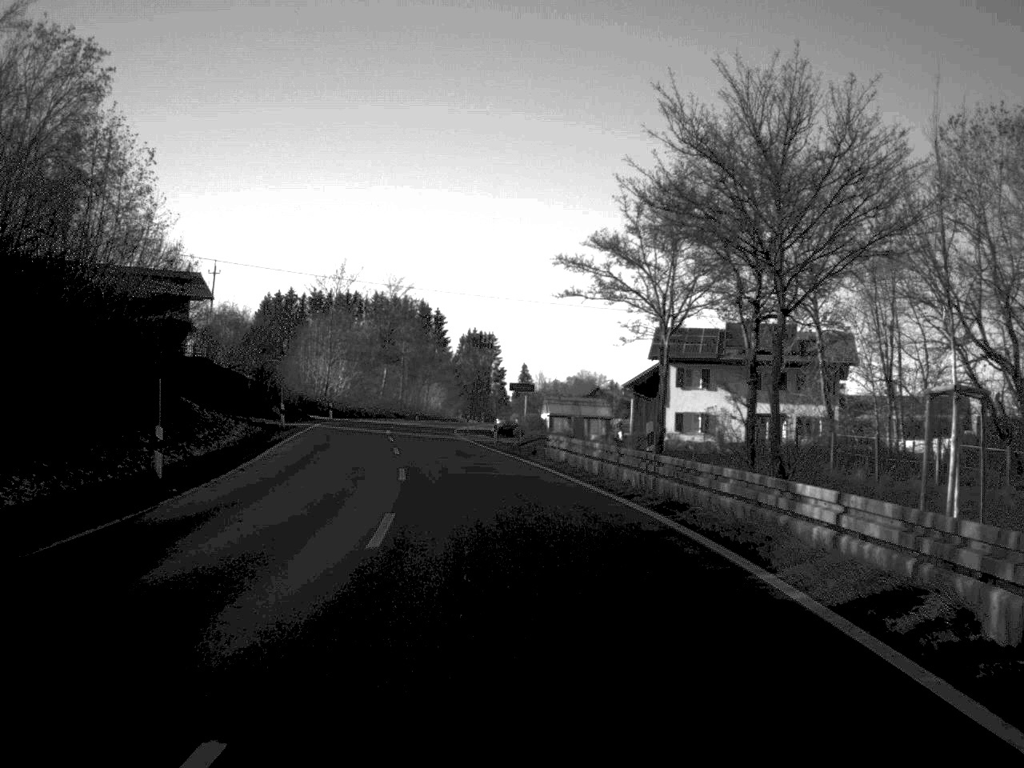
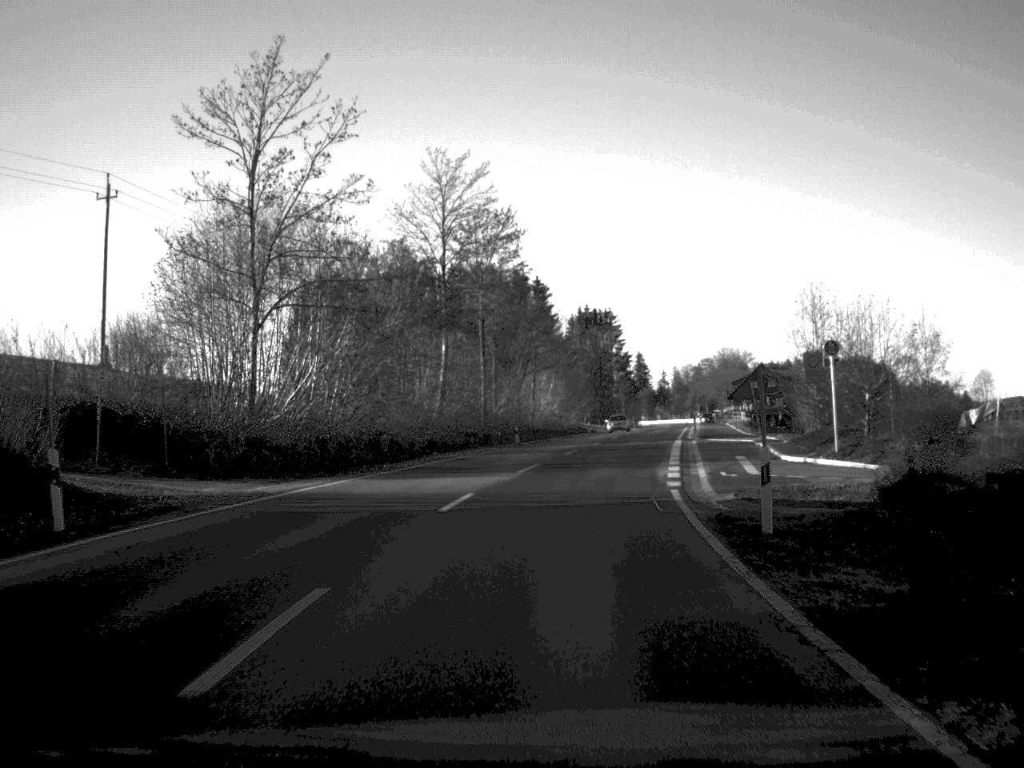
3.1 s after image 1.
(-5.1, +66.6) m; -4°
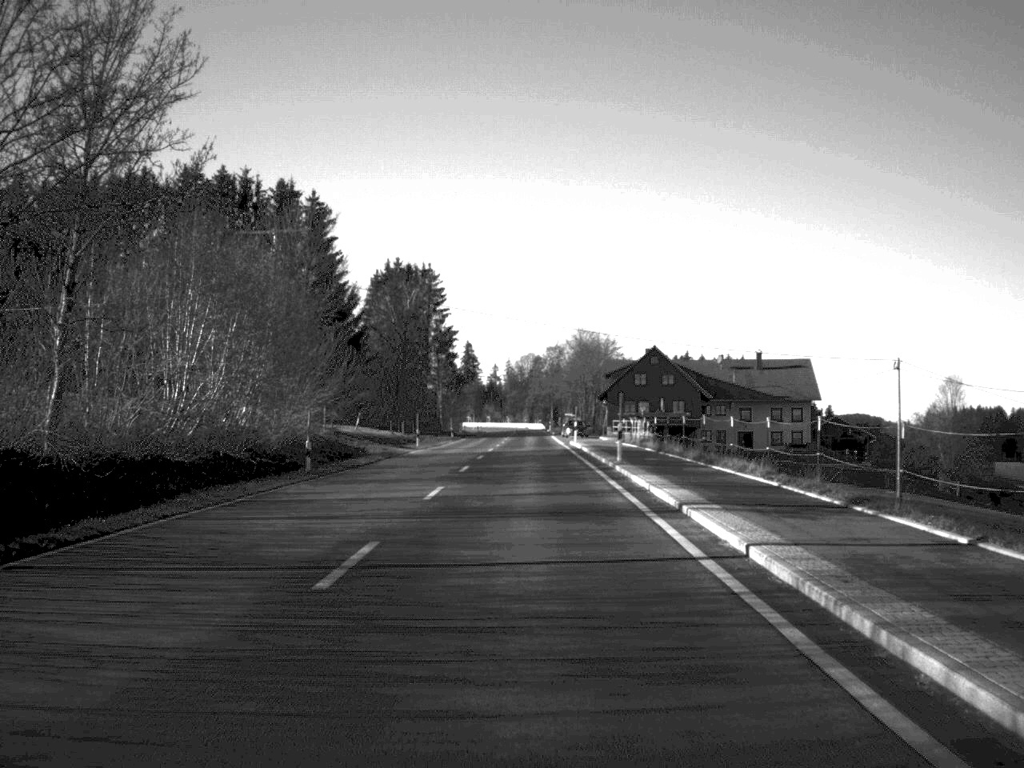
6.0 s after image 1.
(+6.2, +67.3) m; +7°
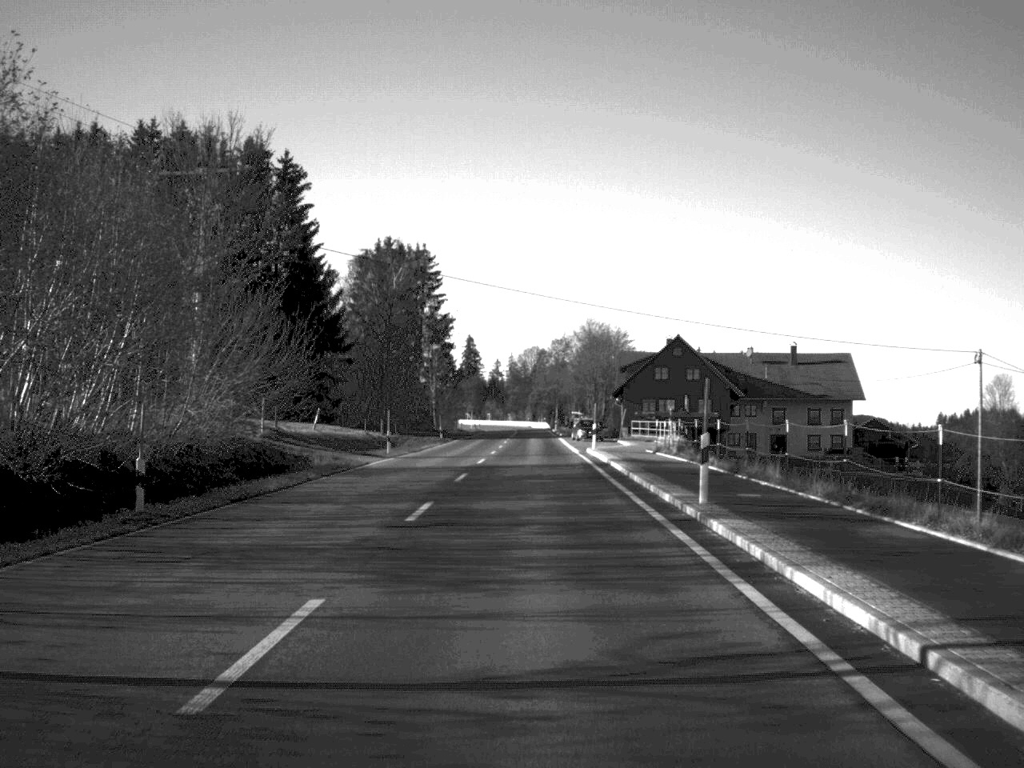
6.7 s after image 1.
(0.0, +16.5) m; 0°
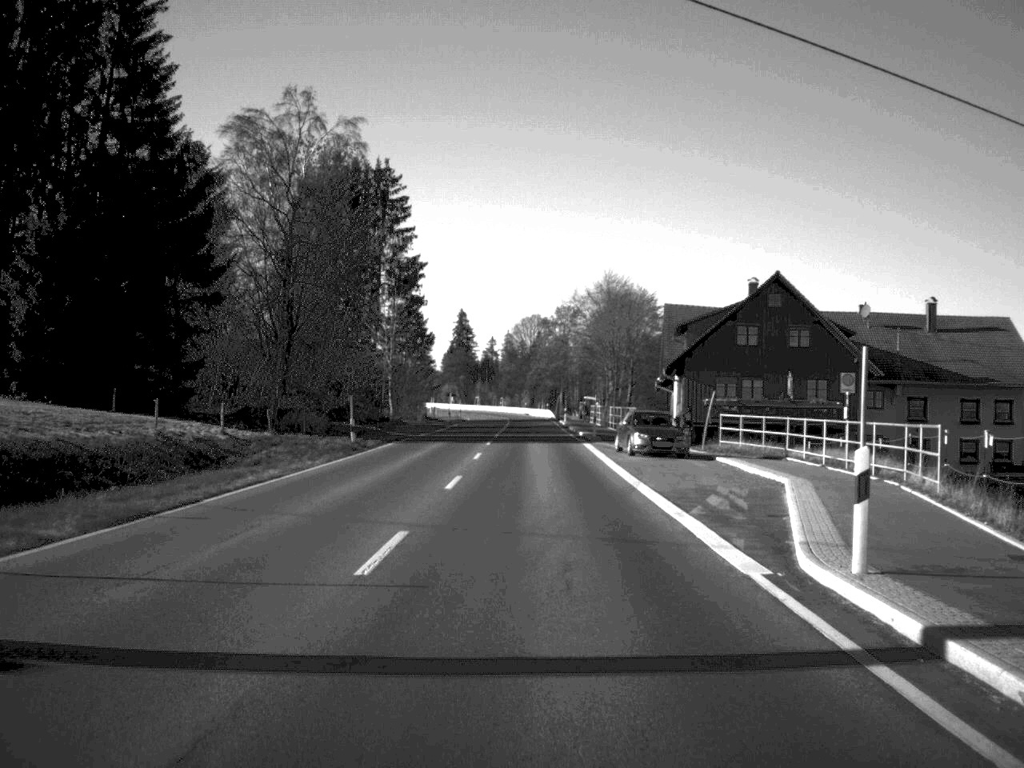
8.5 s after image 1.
(0.0, +43.2) m; 0°
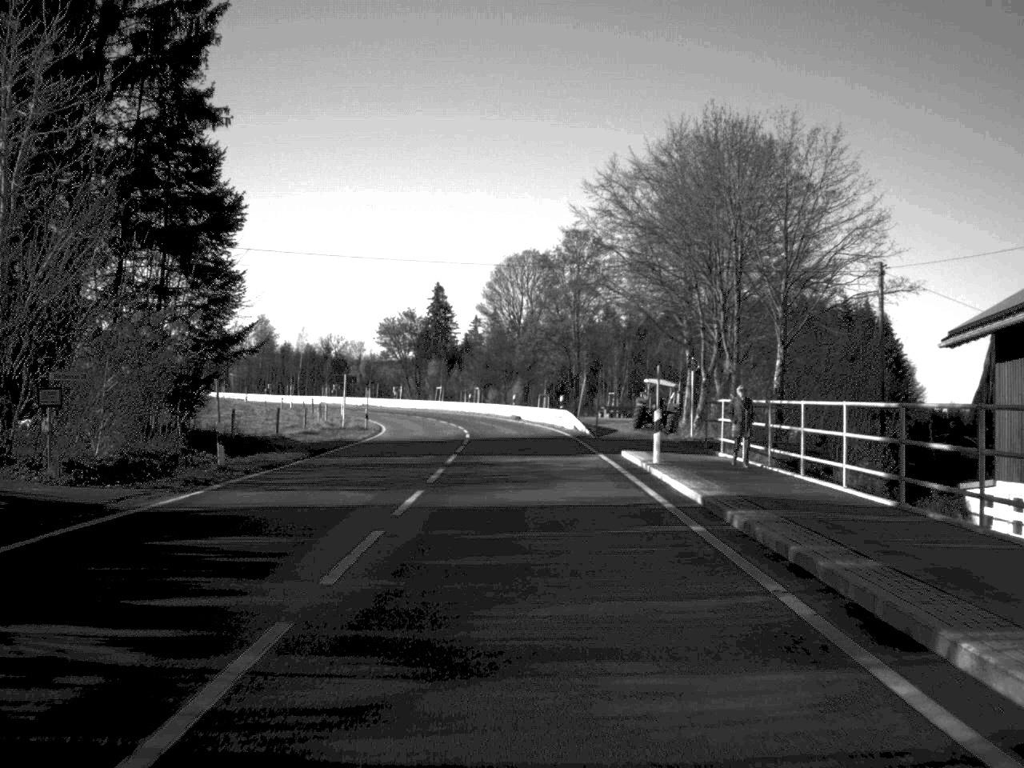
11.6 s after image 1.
(+0.3, +72.0) m; 0°
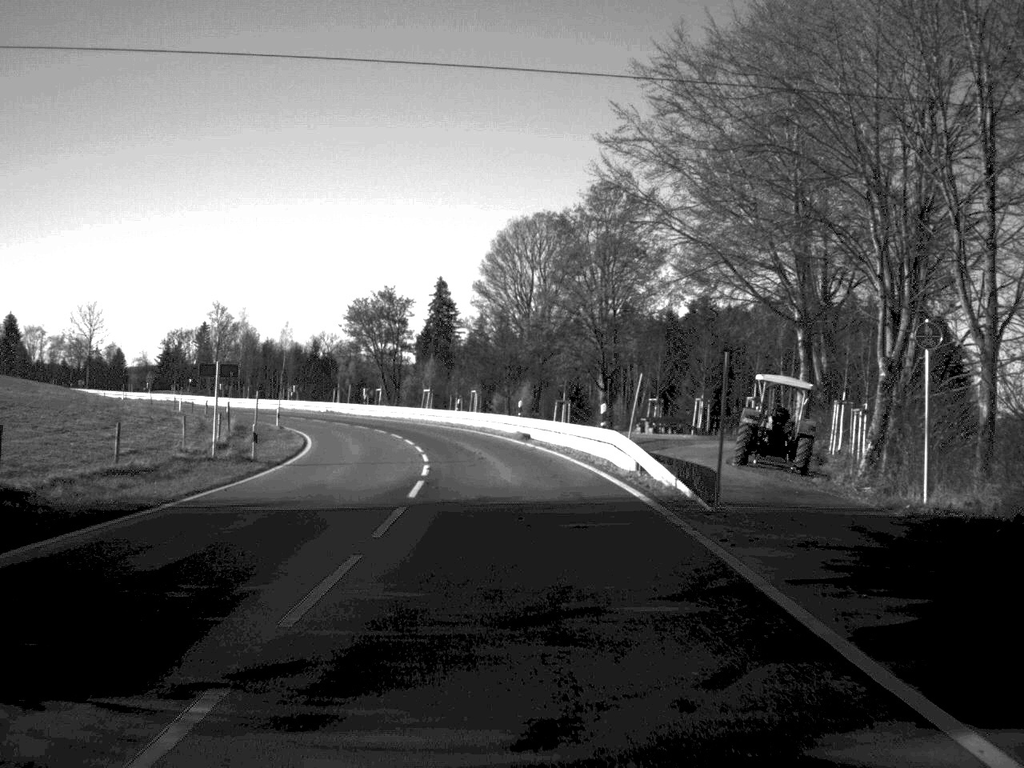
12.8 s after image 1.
(-0.1, +25.8) m; 0°
